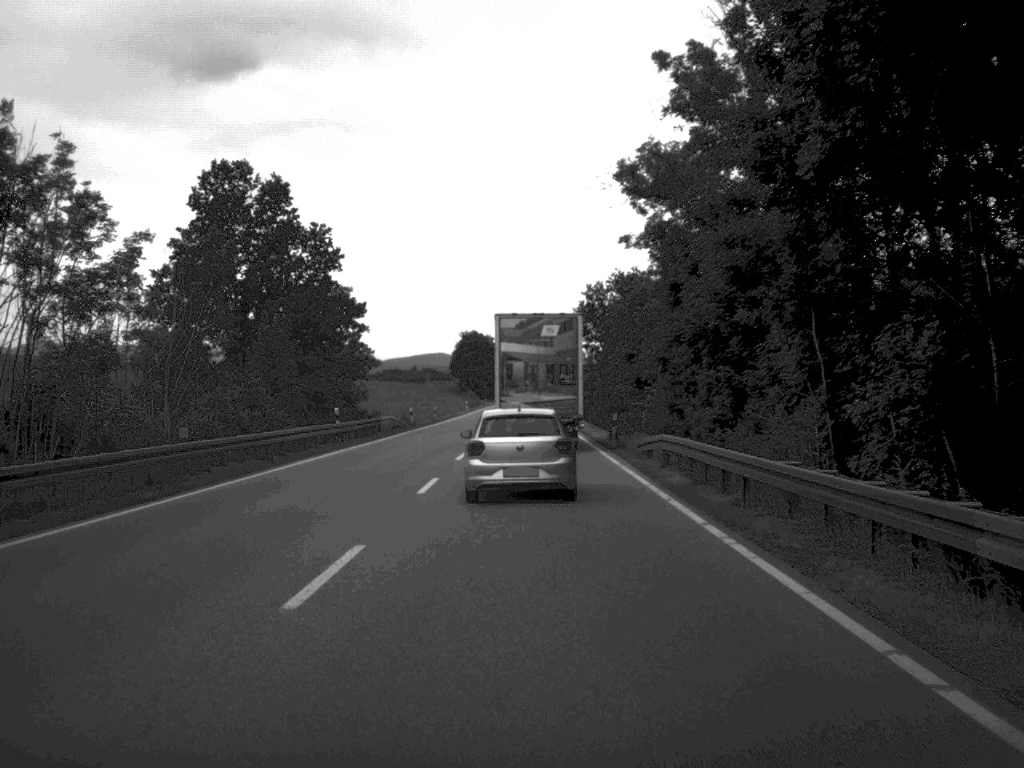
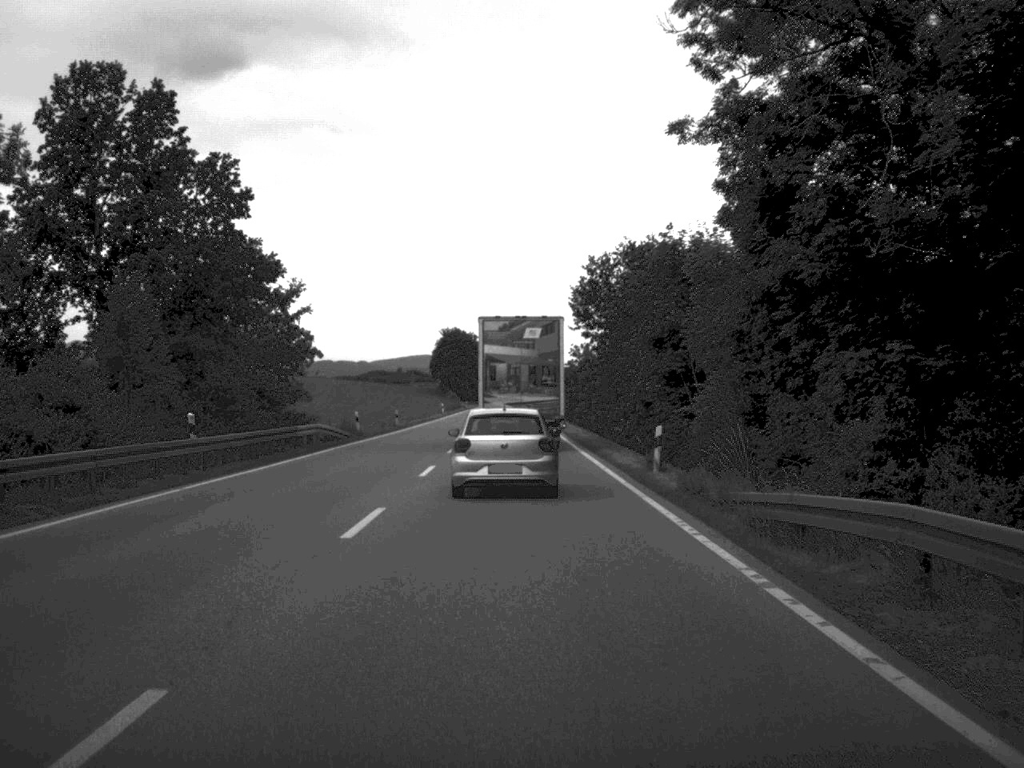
(+0.1, +18.7) m; +1°
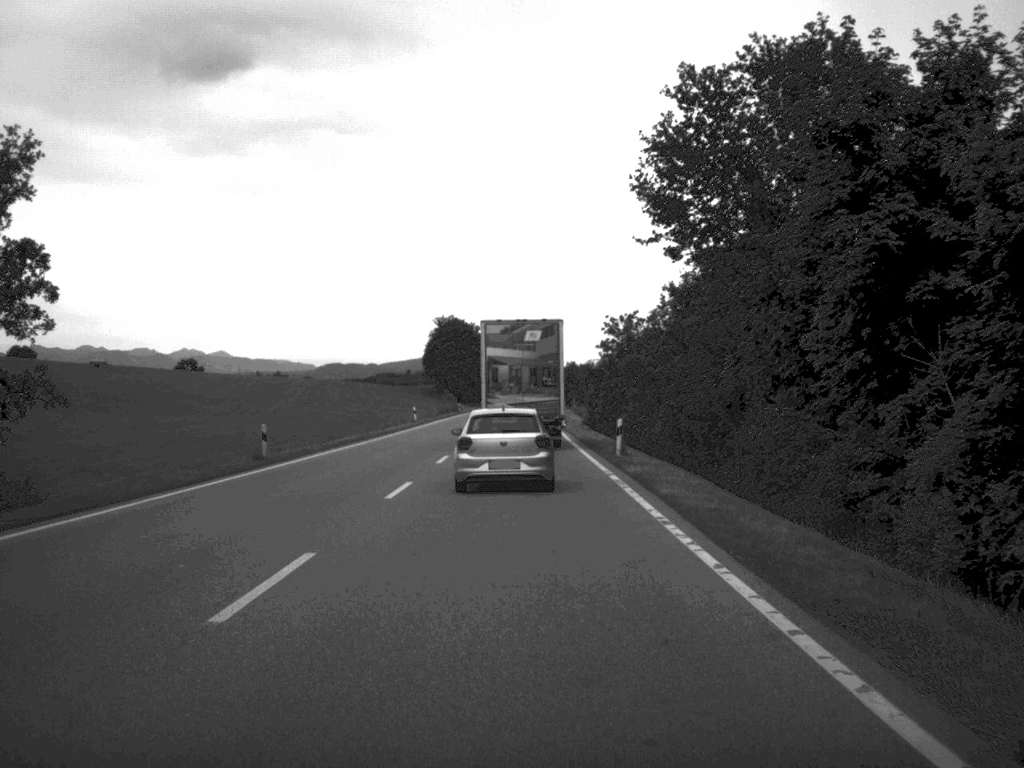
(-0.1, +40.7) m; -1°
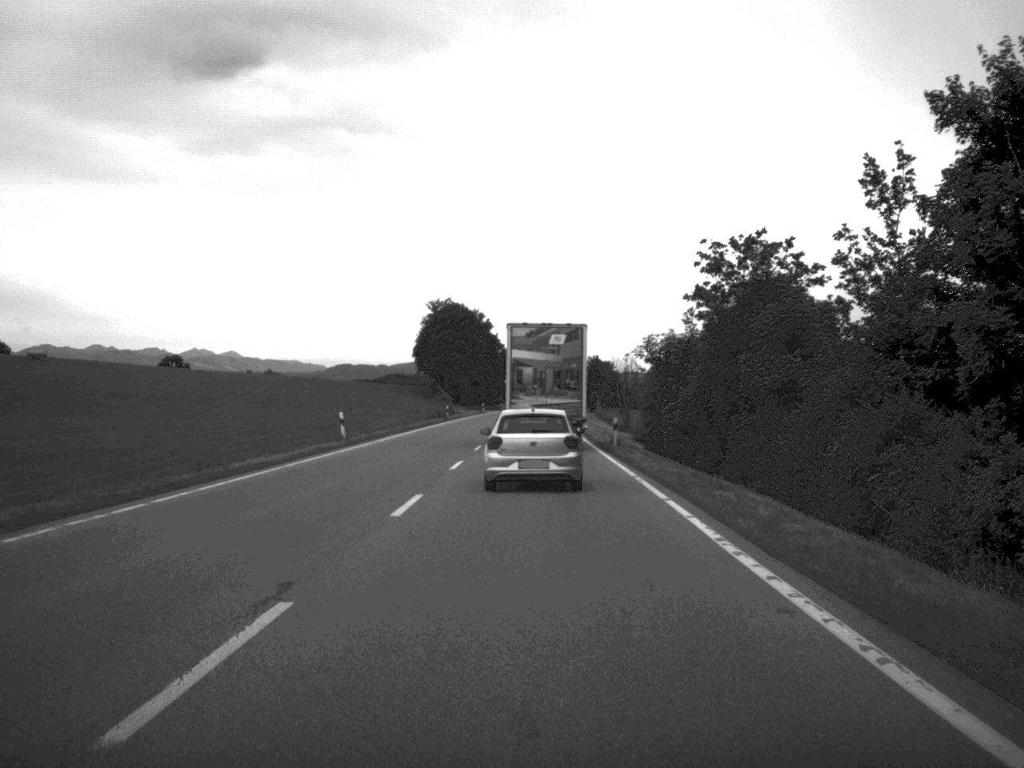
(-0.3, +38.6) m; -1°
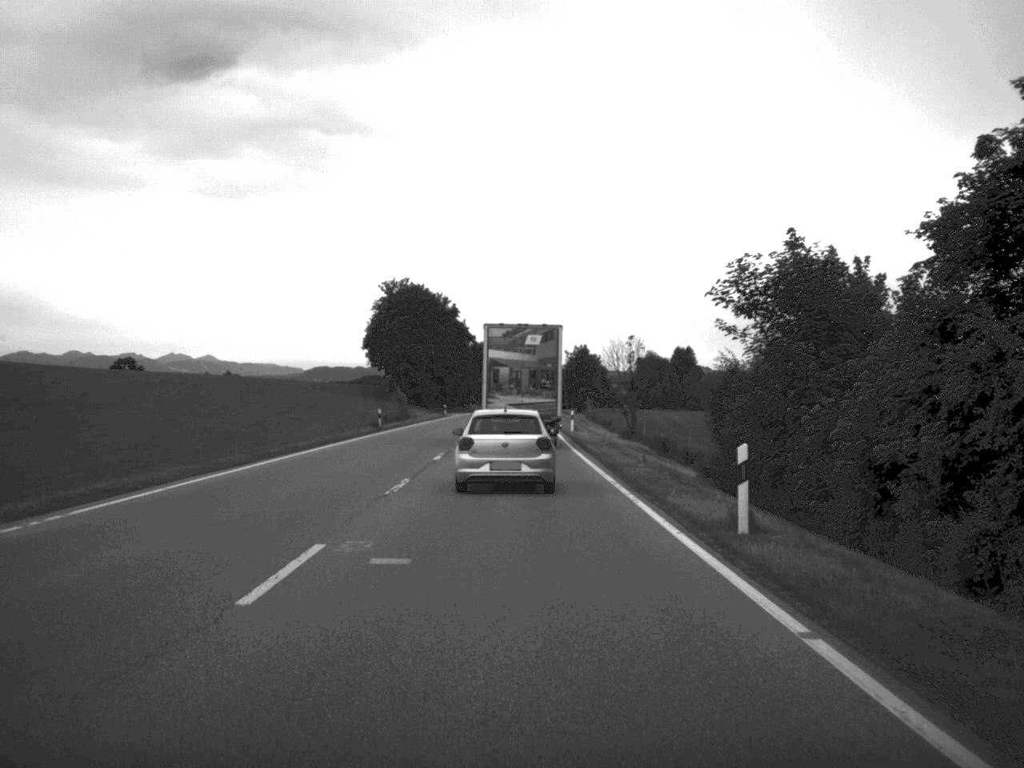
(+0.4, +31.1) m; +1°
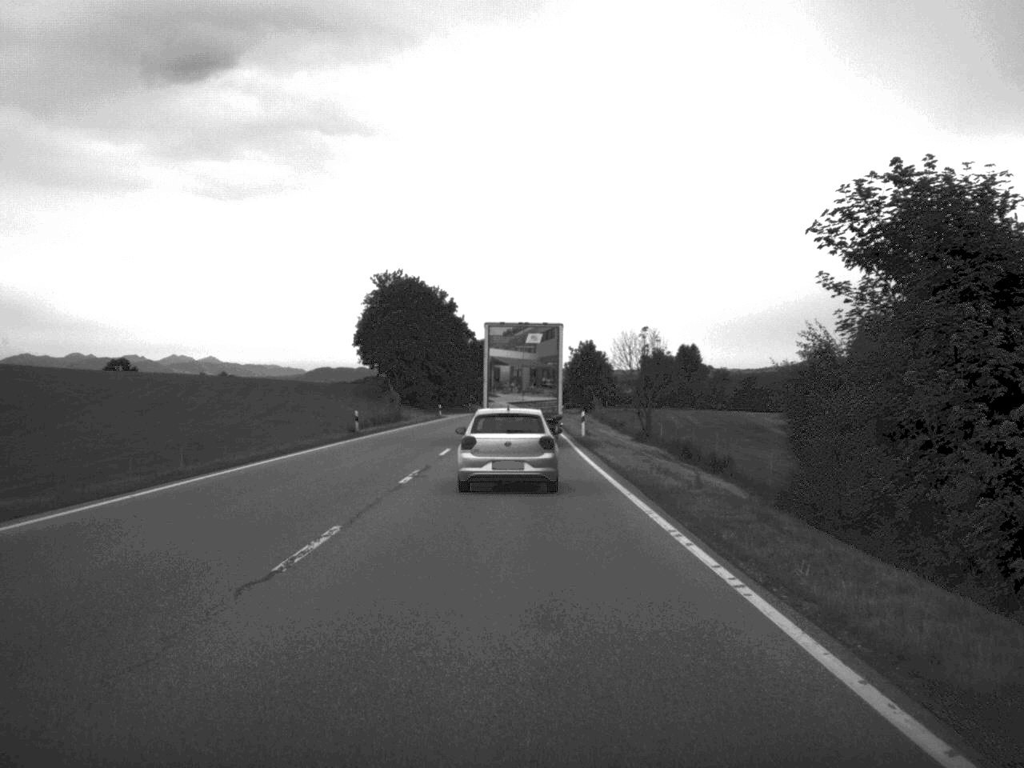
(0.0, +9.7) m; 0°
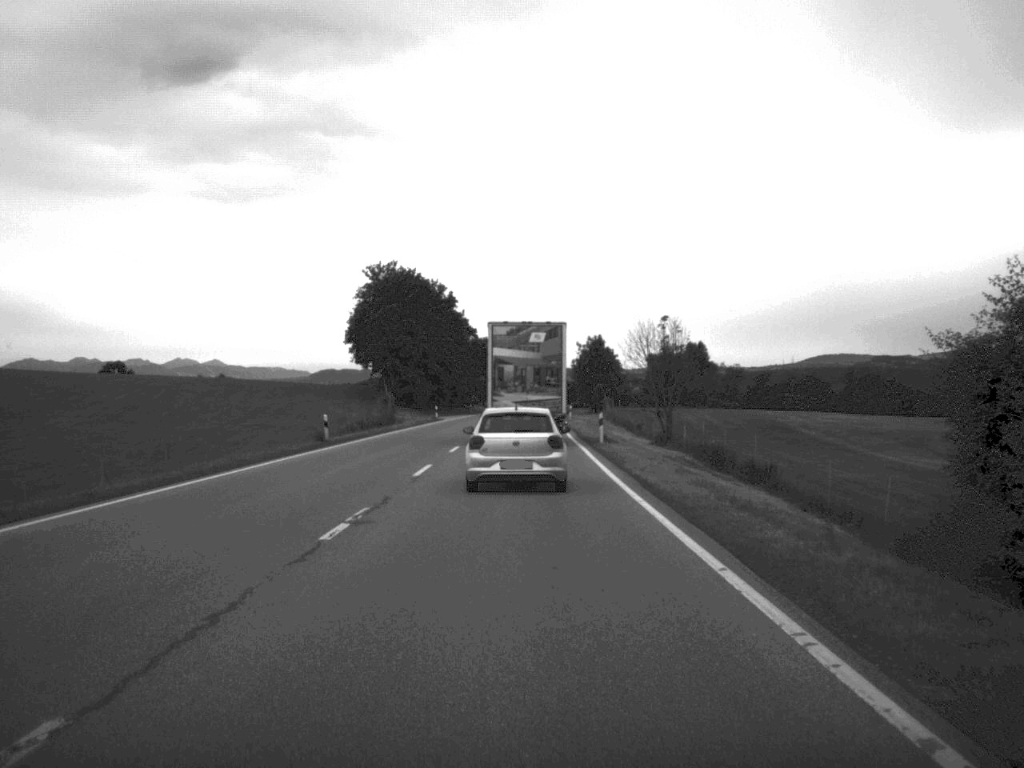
(0.0, +9.7) m; 0°
